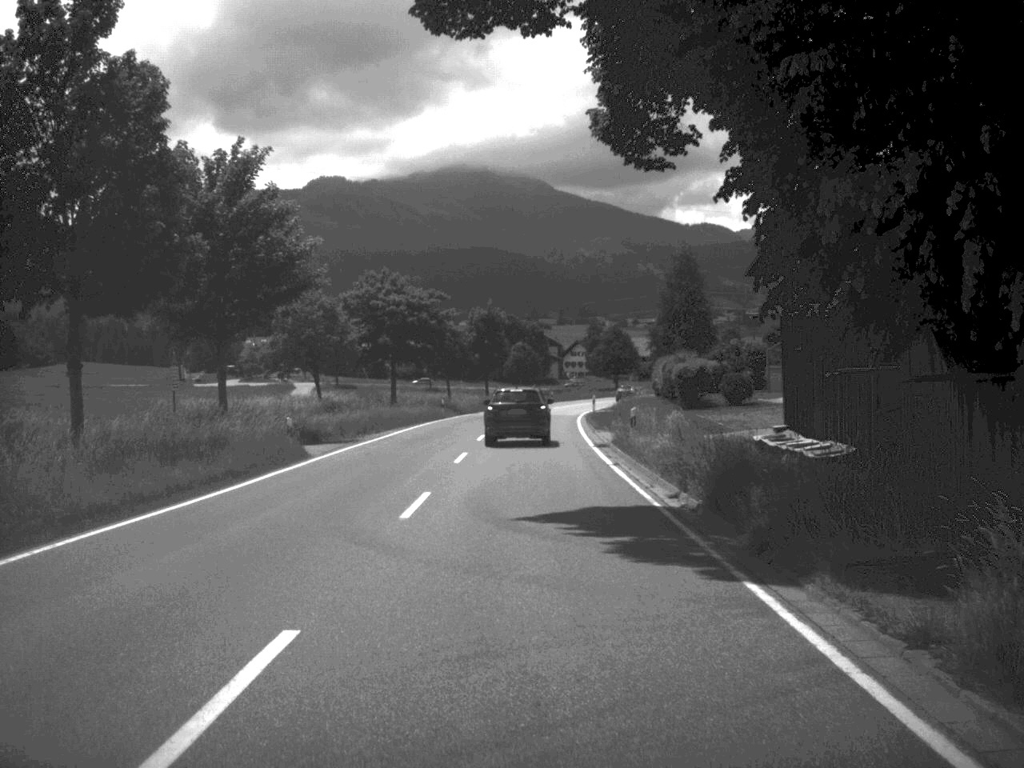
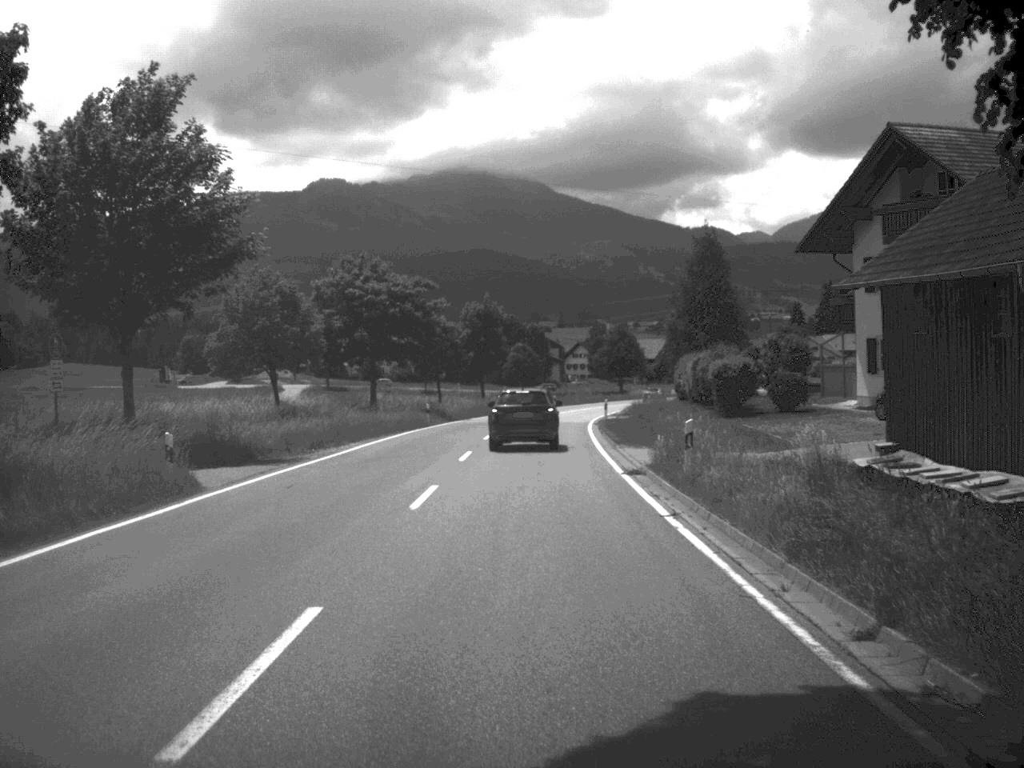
(0.0, +10.5) m; 0°
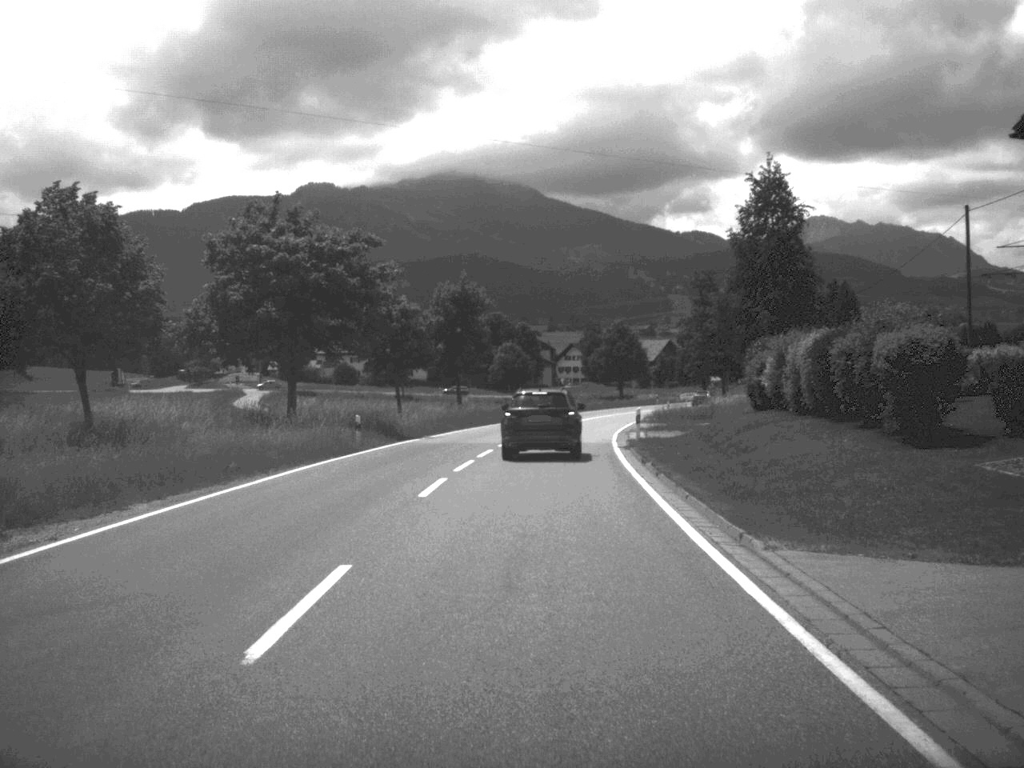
(0.0, +21.4) m; 0°
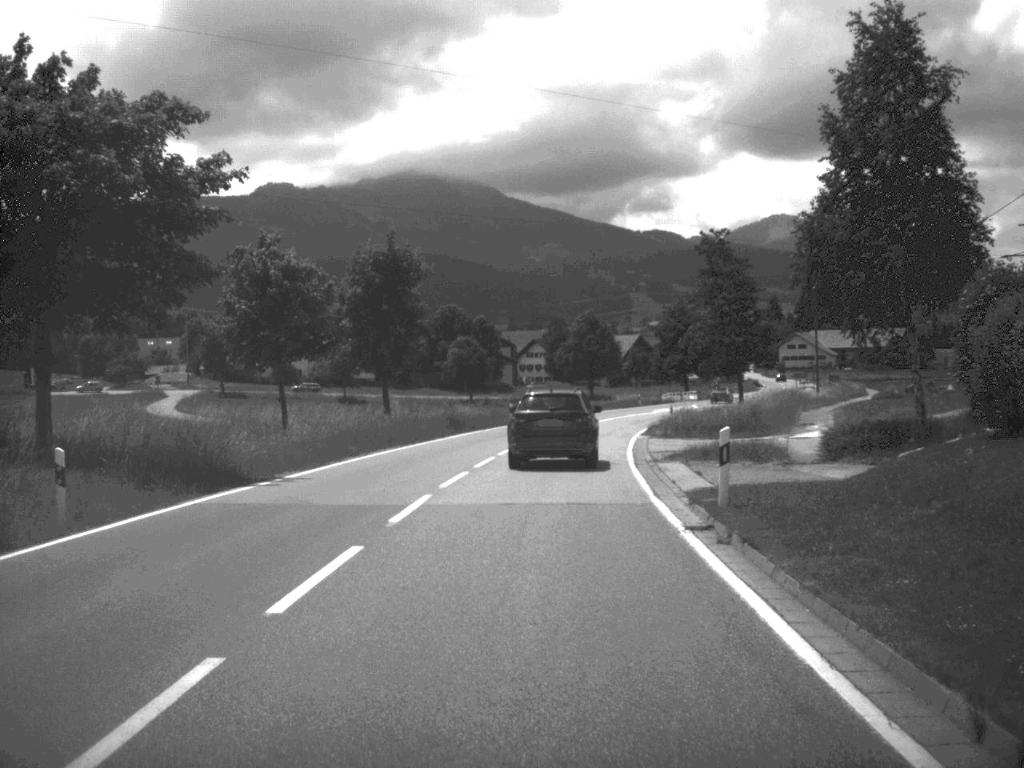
(+0.3, +21.8) m; +2°
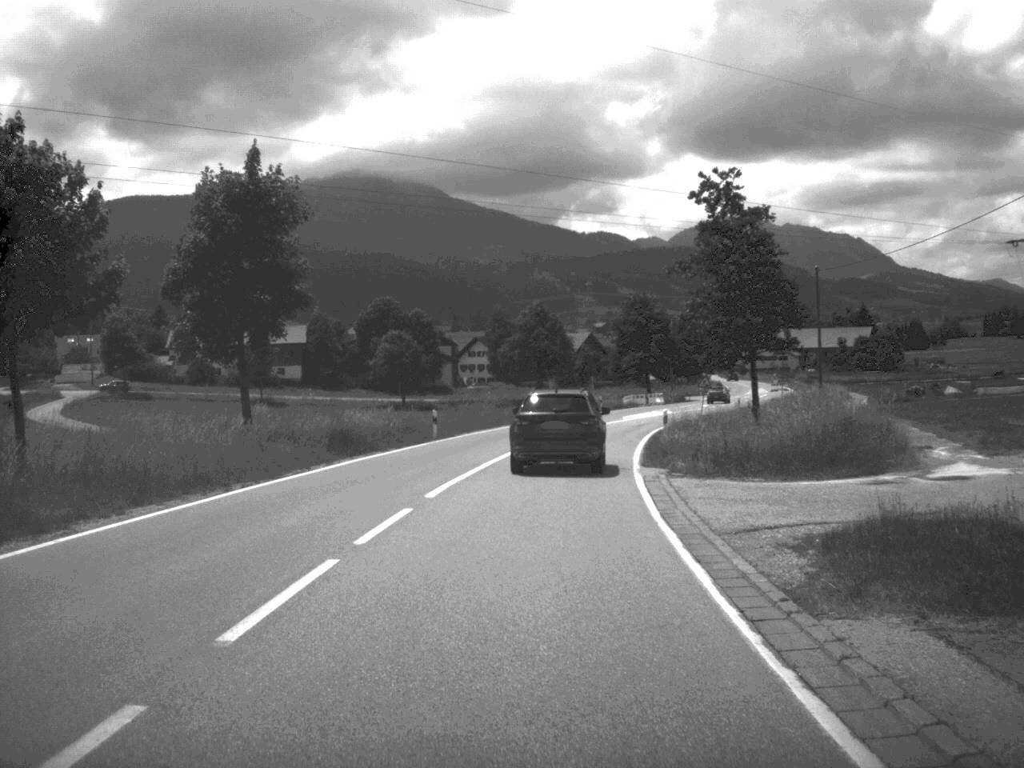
(+0.4, +19.0) m; +2°
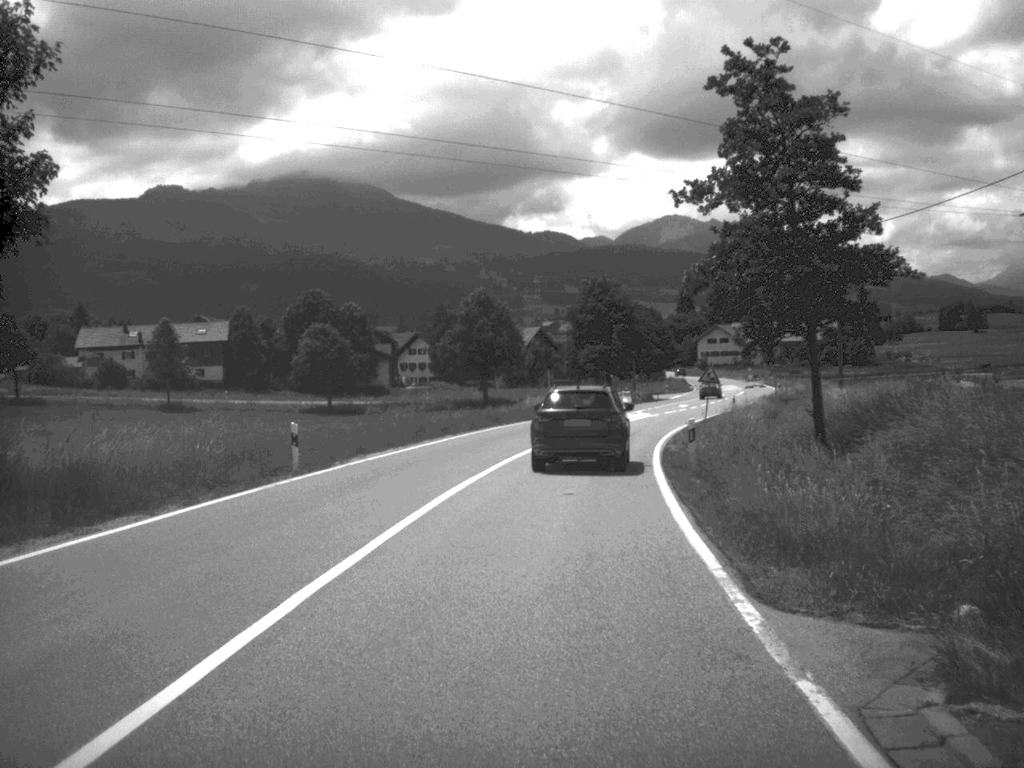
(+0.4, +18.3) m; +2°
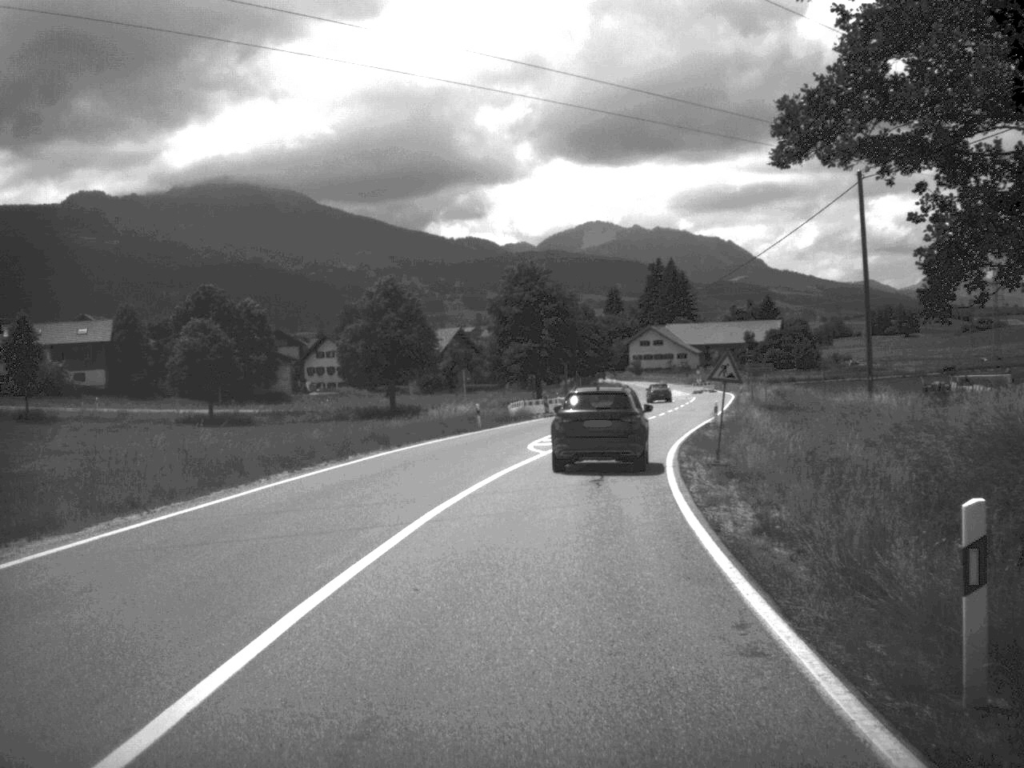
(+0.5, +18.8) m; +3°
